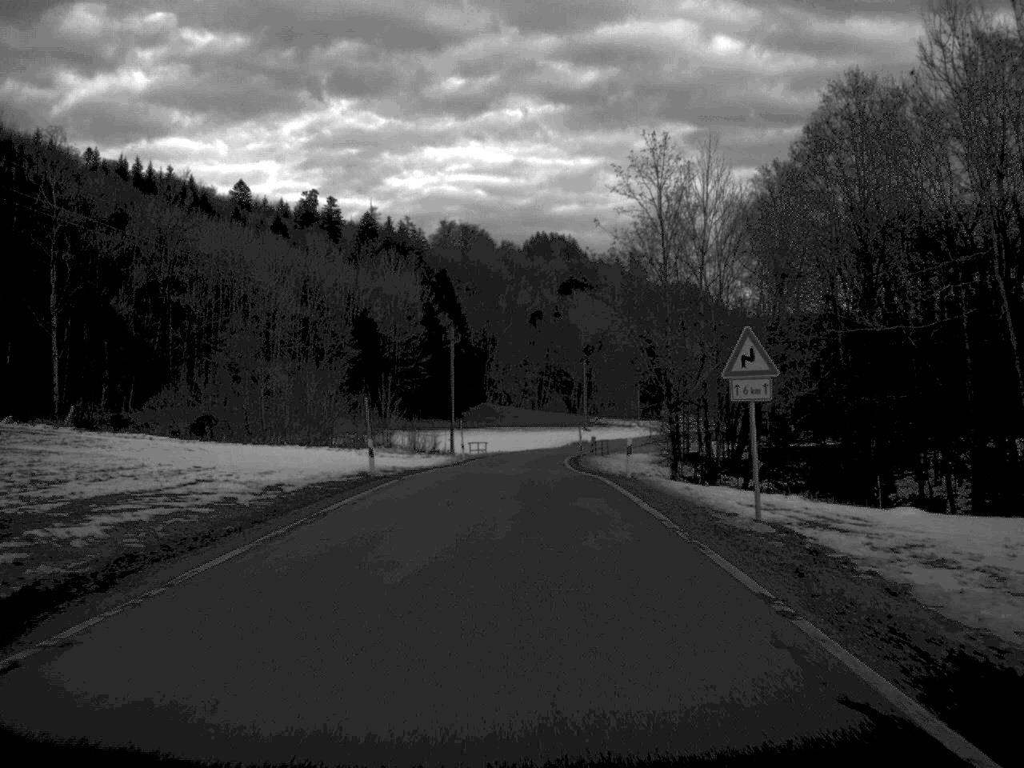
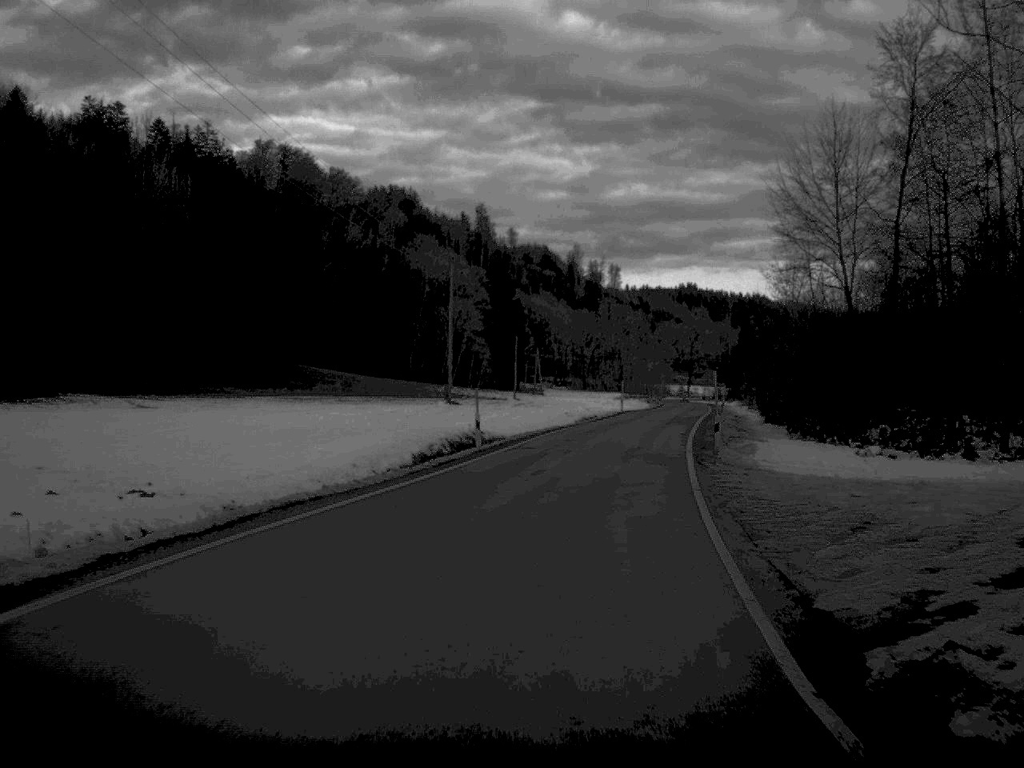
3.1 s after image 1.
(+1.8, +82.6) m; +8°
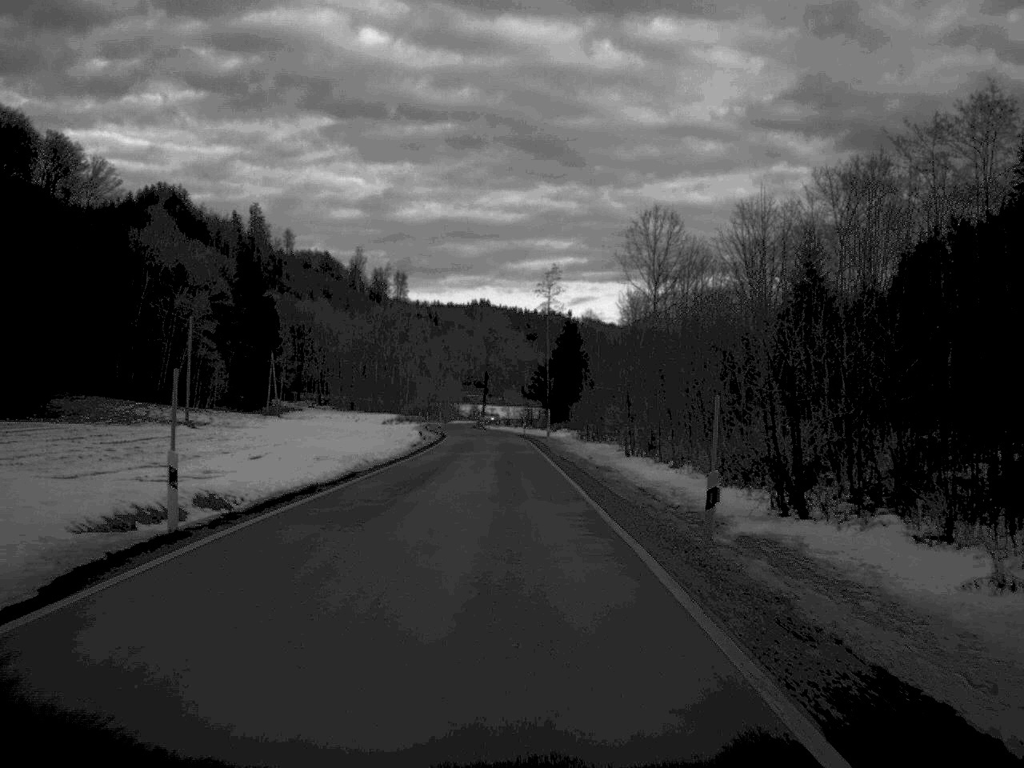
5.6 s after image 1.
(+7.9, +68.6) m; +9°
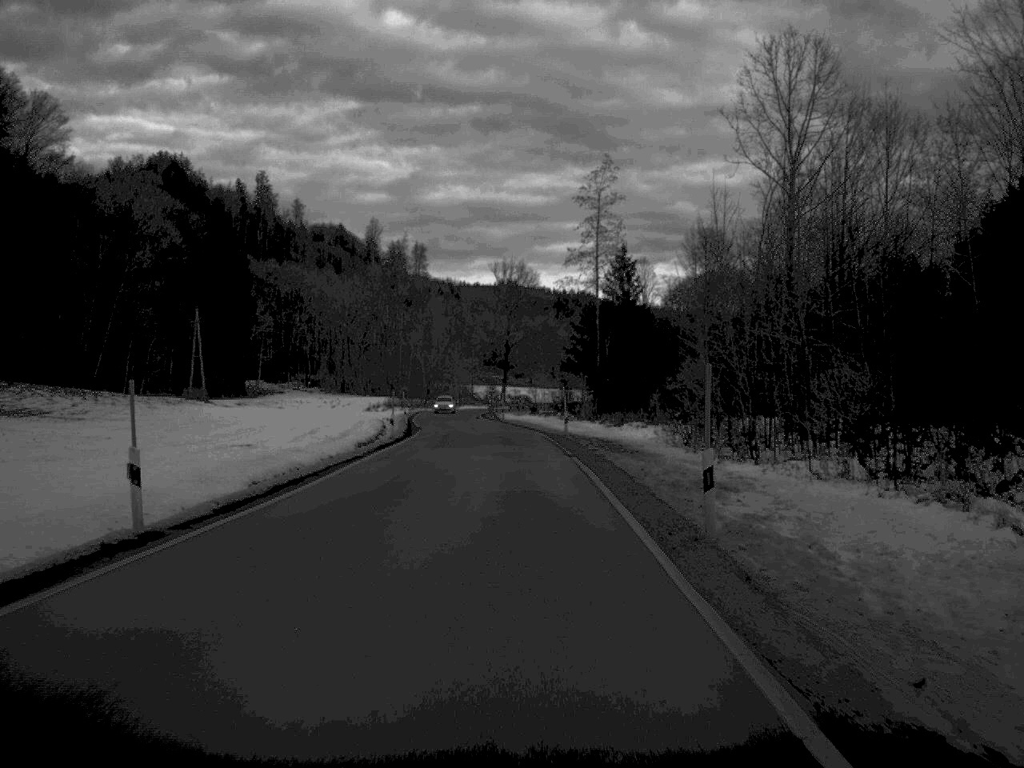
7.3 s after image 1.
(-0.6, +51.1) m; -1°
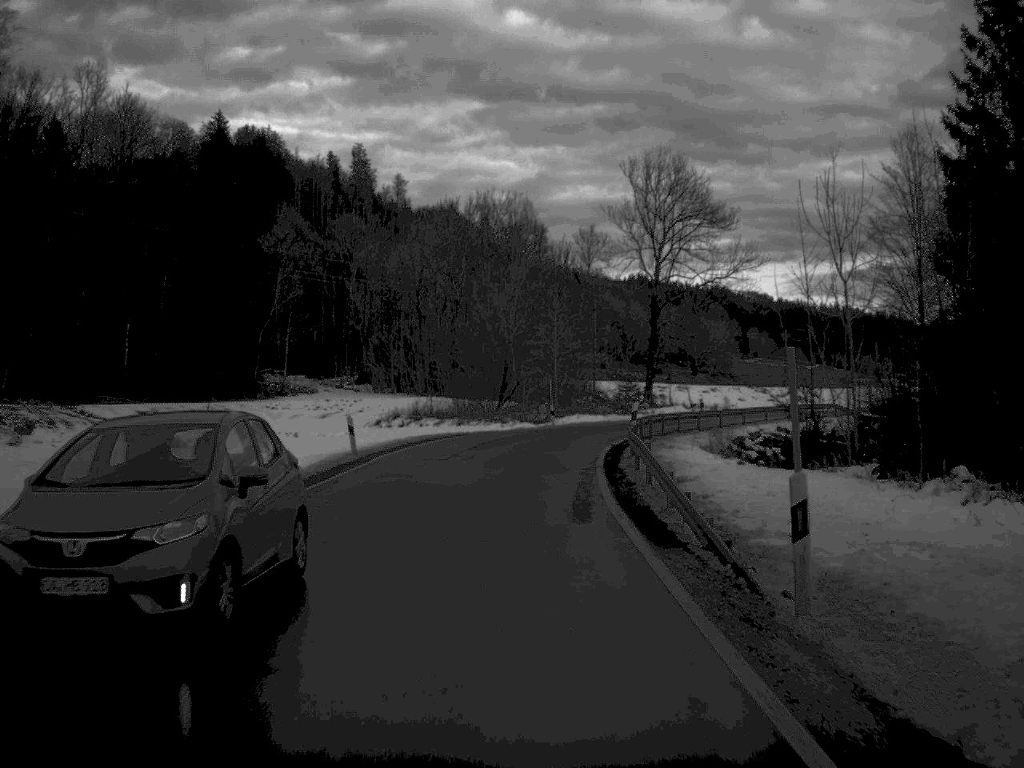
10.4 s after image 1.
(-2.6, +74.8) m; -6°
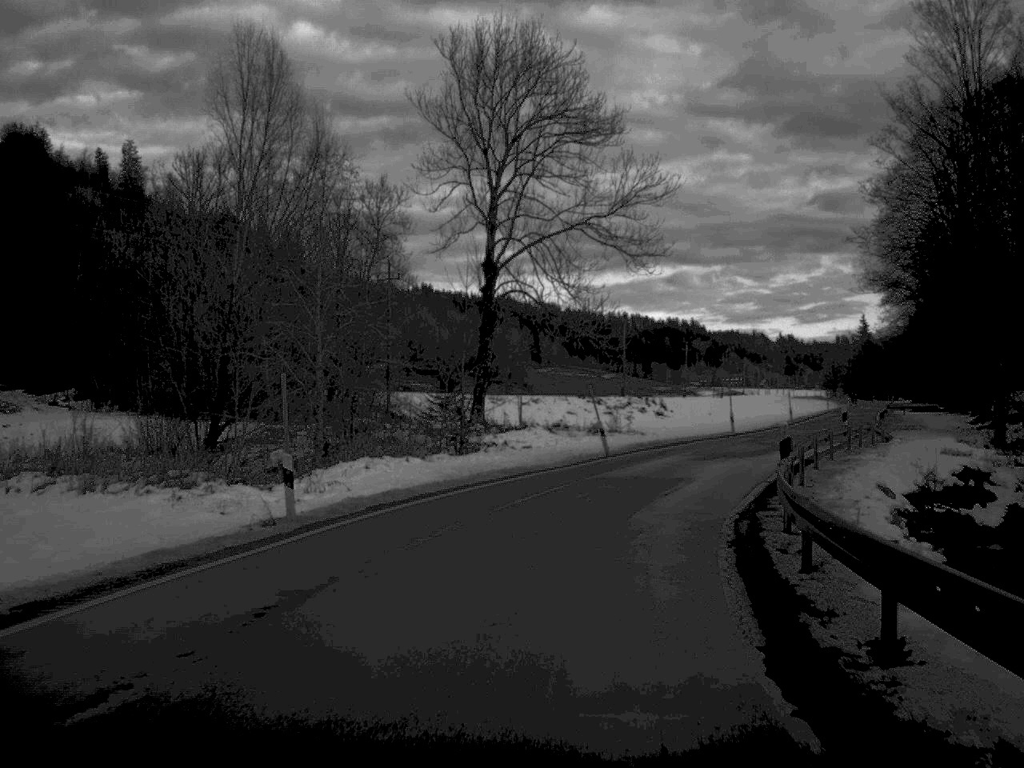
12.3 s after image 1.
(+1.5, +38.0) m; +10°
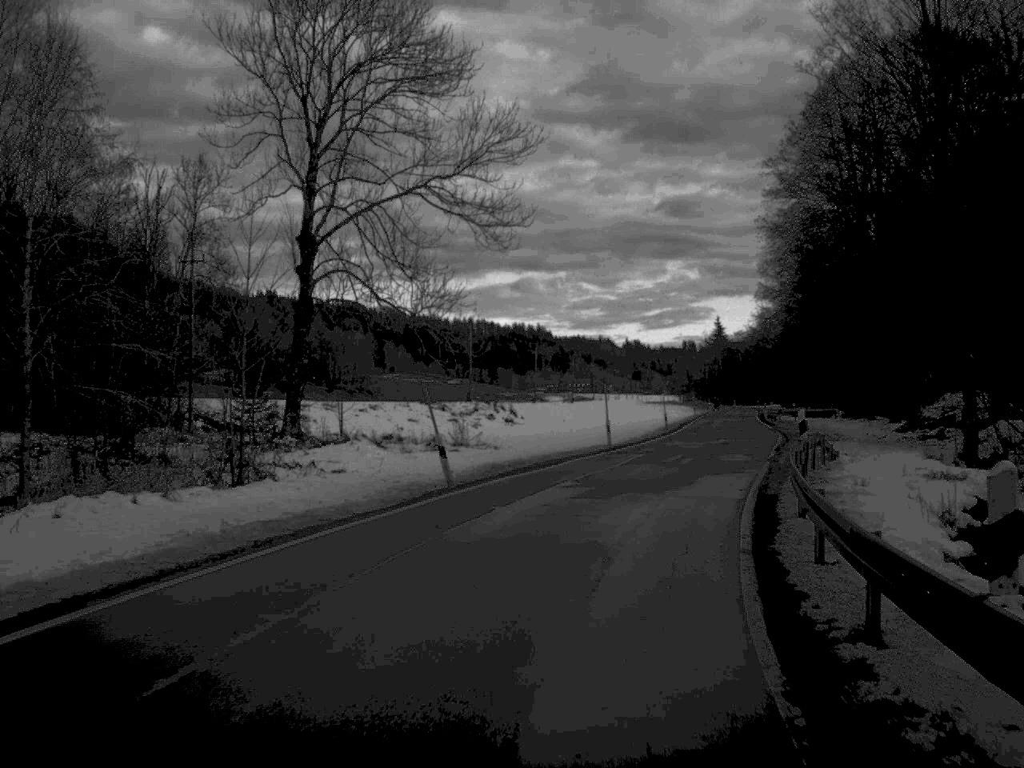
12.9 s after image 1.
(+0.7, +11.5) m; +7°
